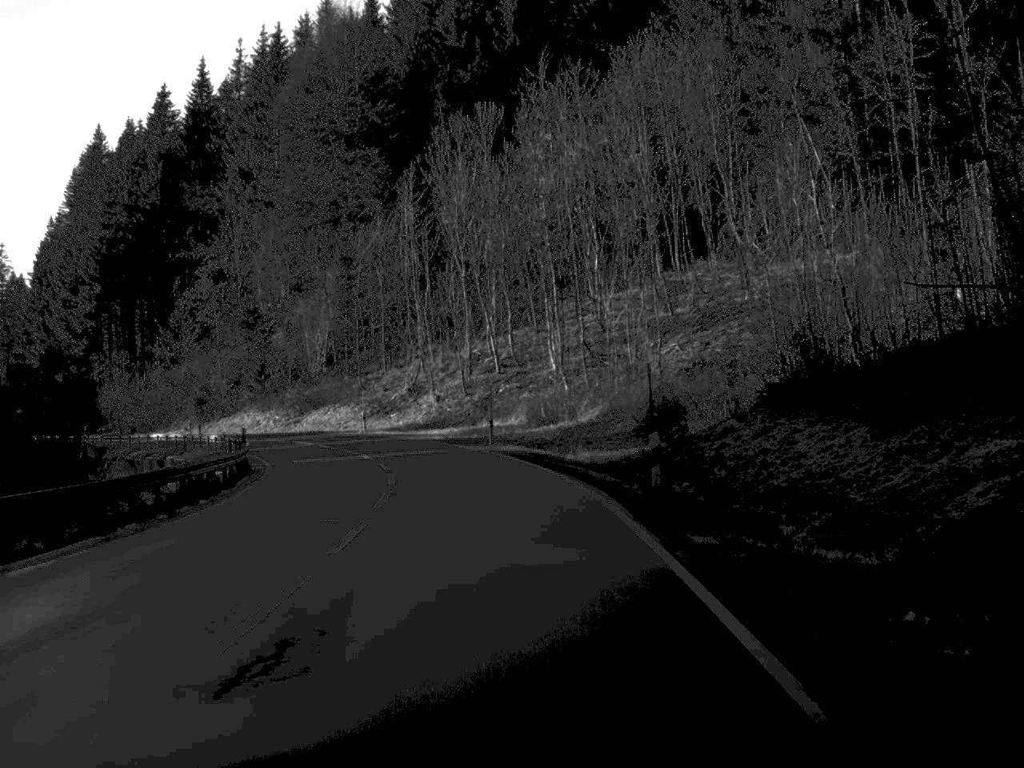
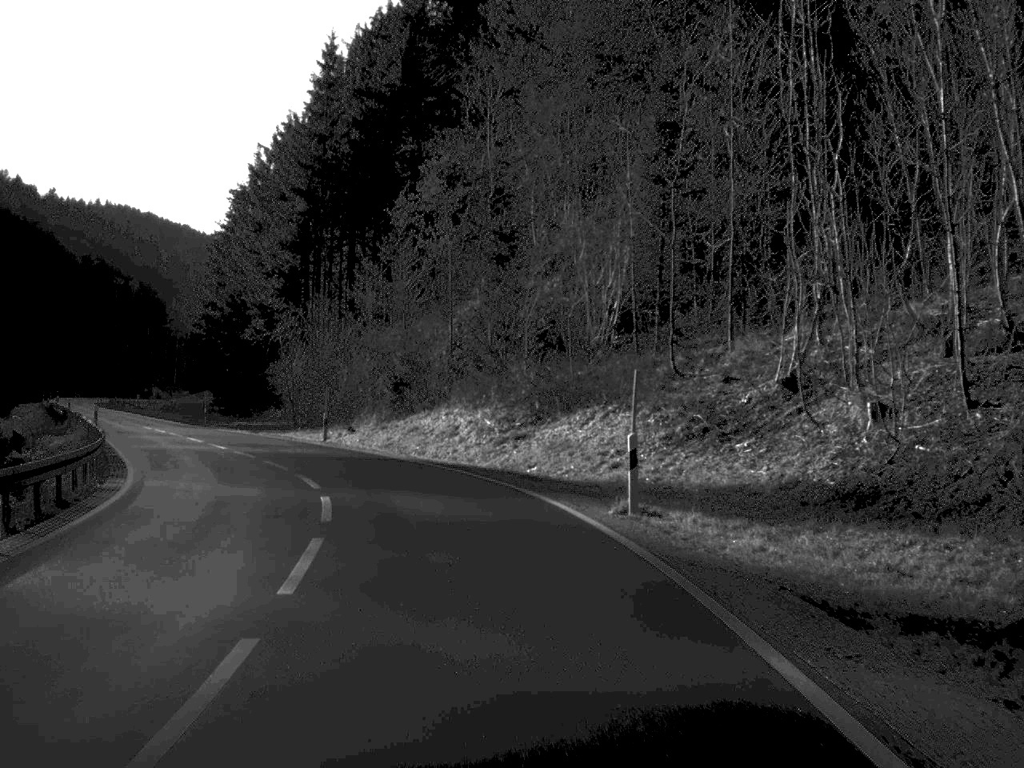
(-4.7, +45.4) m; -16°
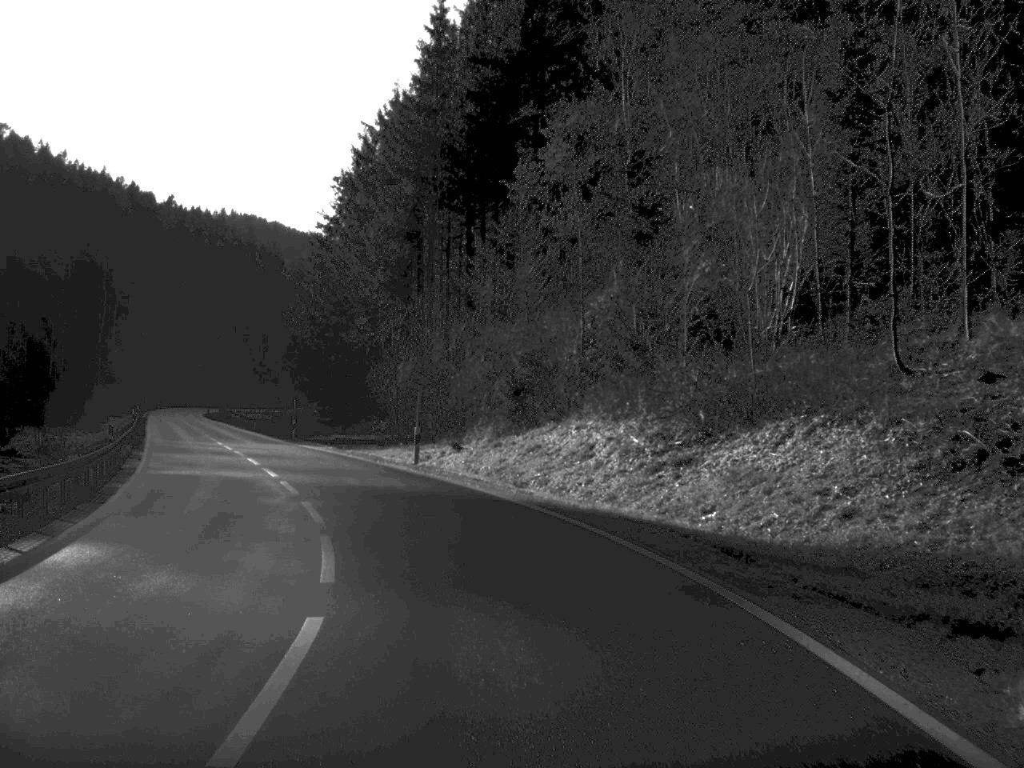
(-0.5, +10.9) m; -6°
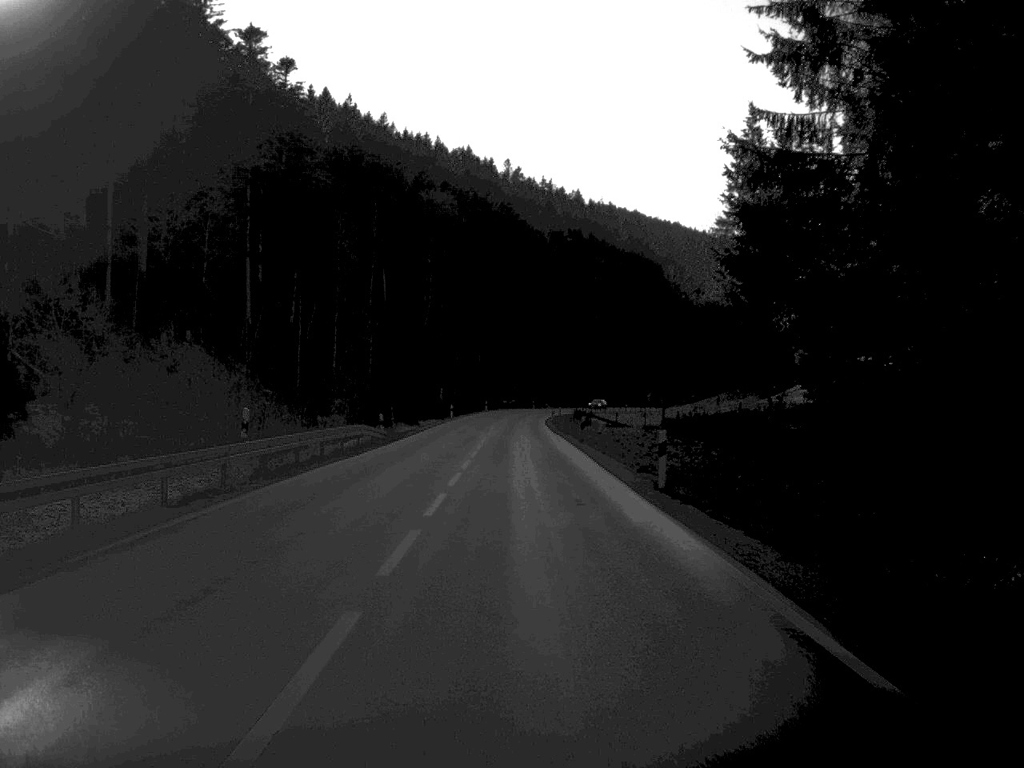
(-12.8, +58.7) m; -16°
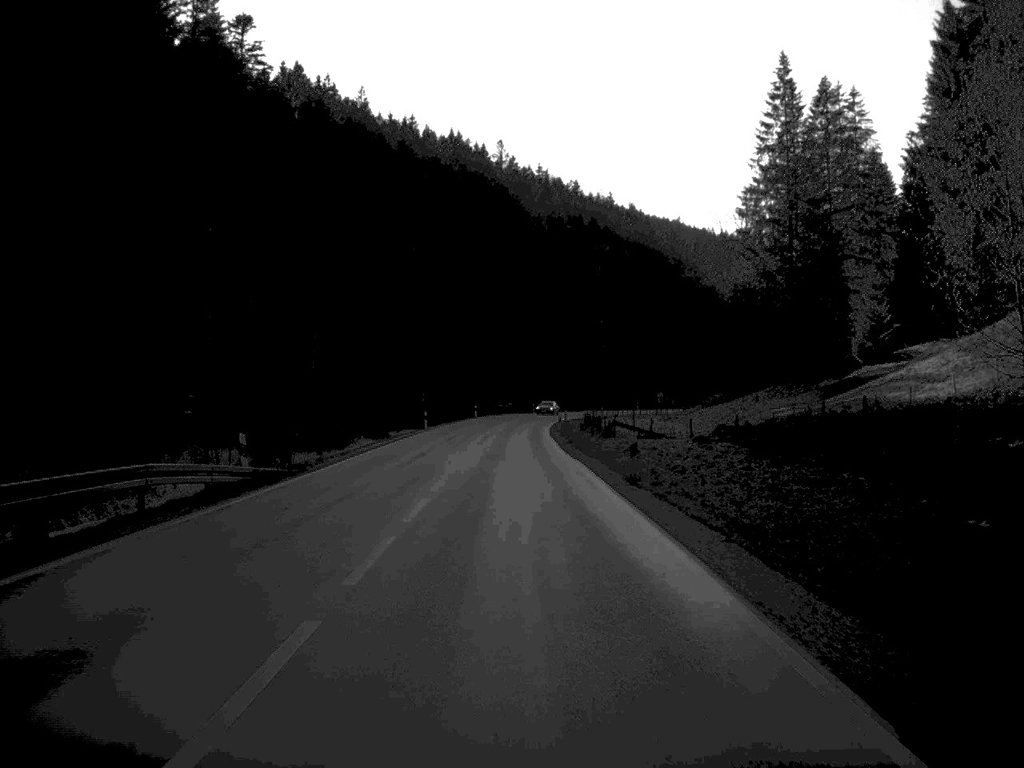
(0.0, +24.1) m; 0°
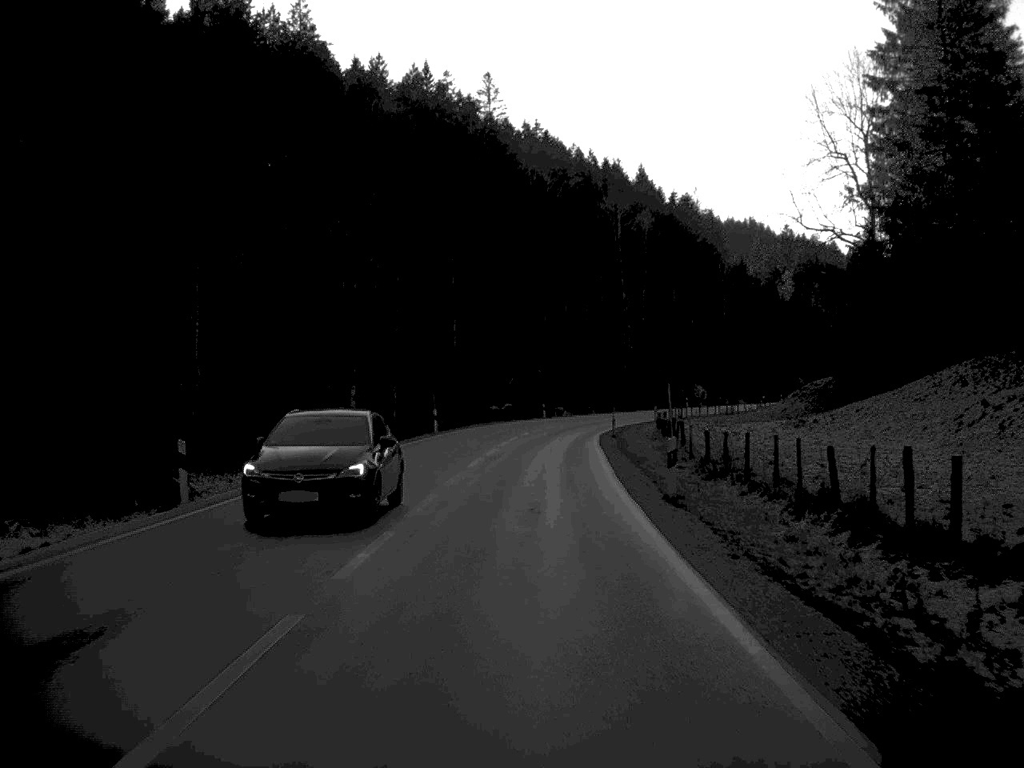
(-0.3, +53.8) m; 0°
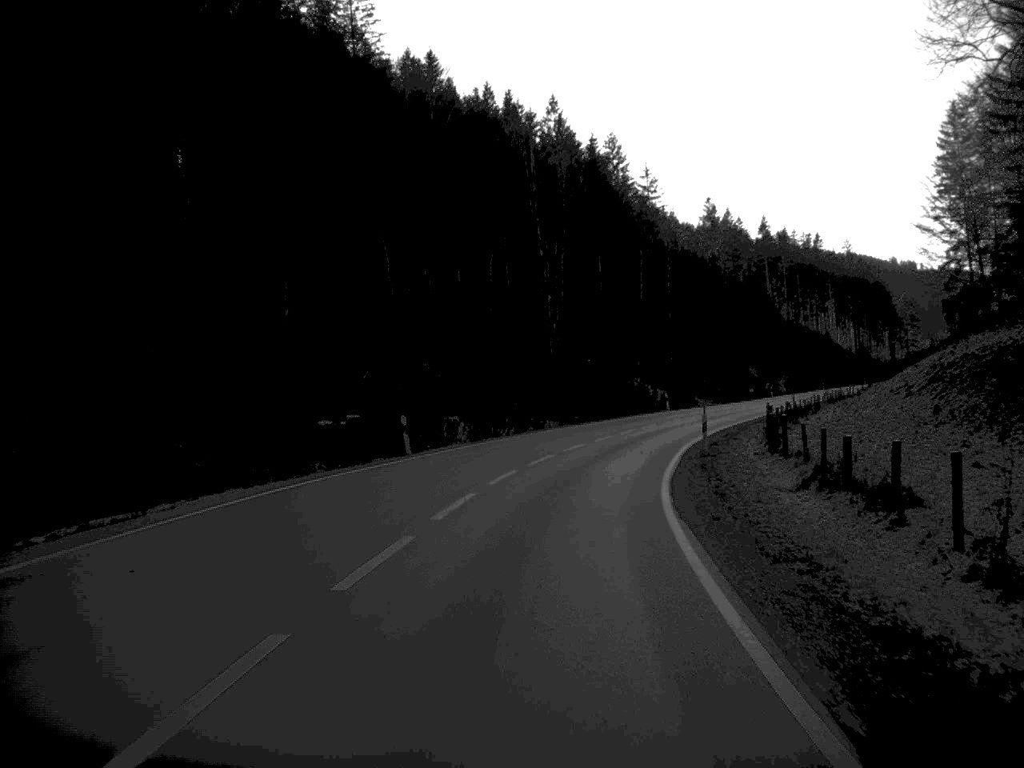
(+1.6, +54.7) m; +5°
